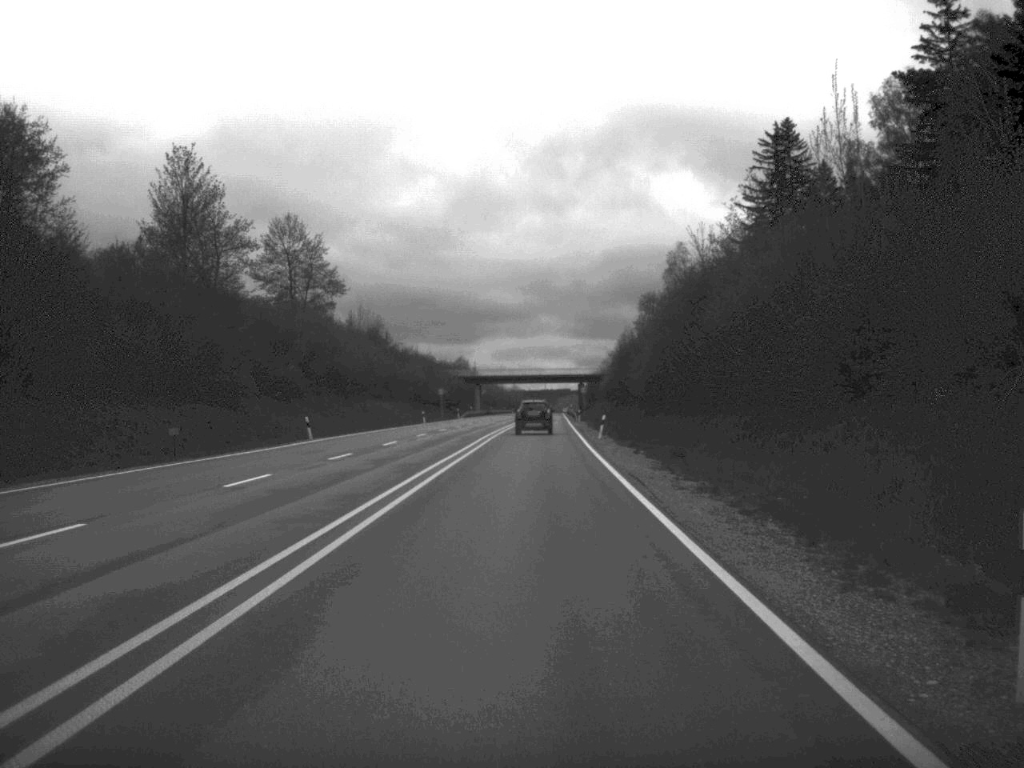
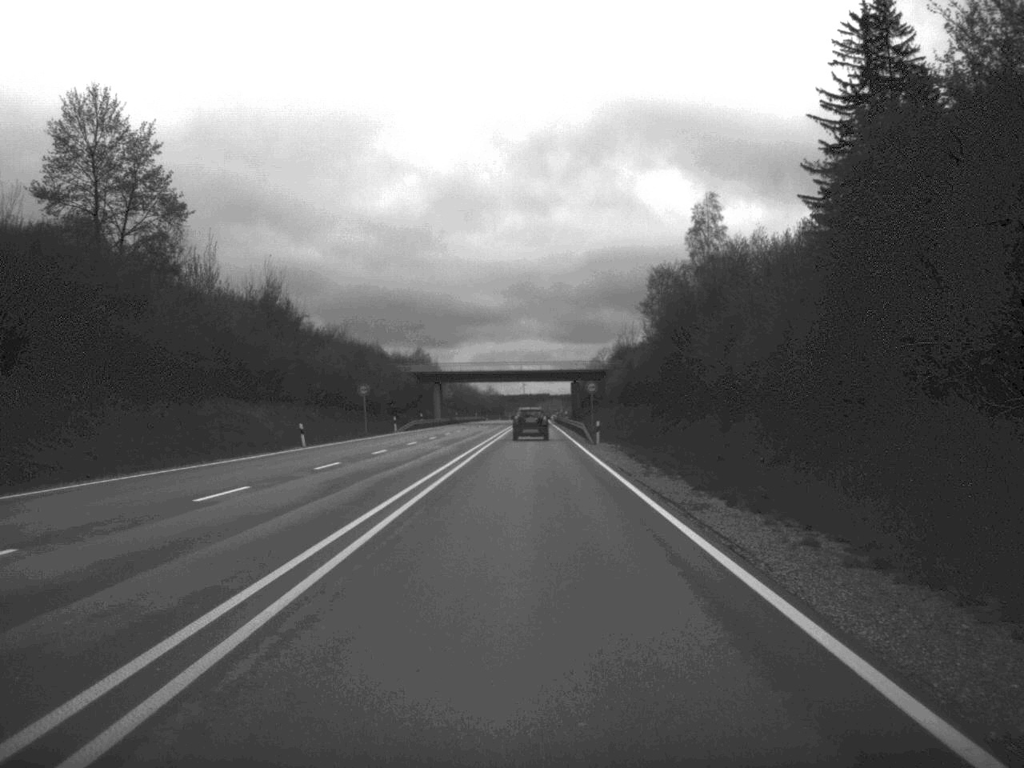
(+0.3, +50.2) m; +1°
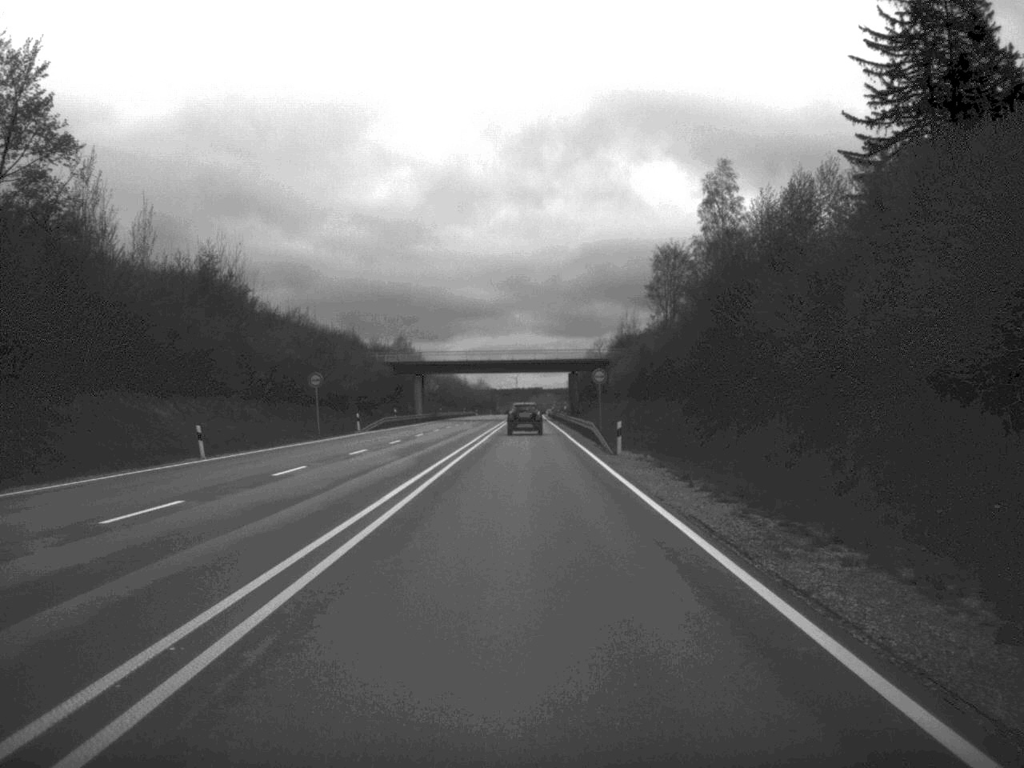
(0.0, +16.5) m; 0°
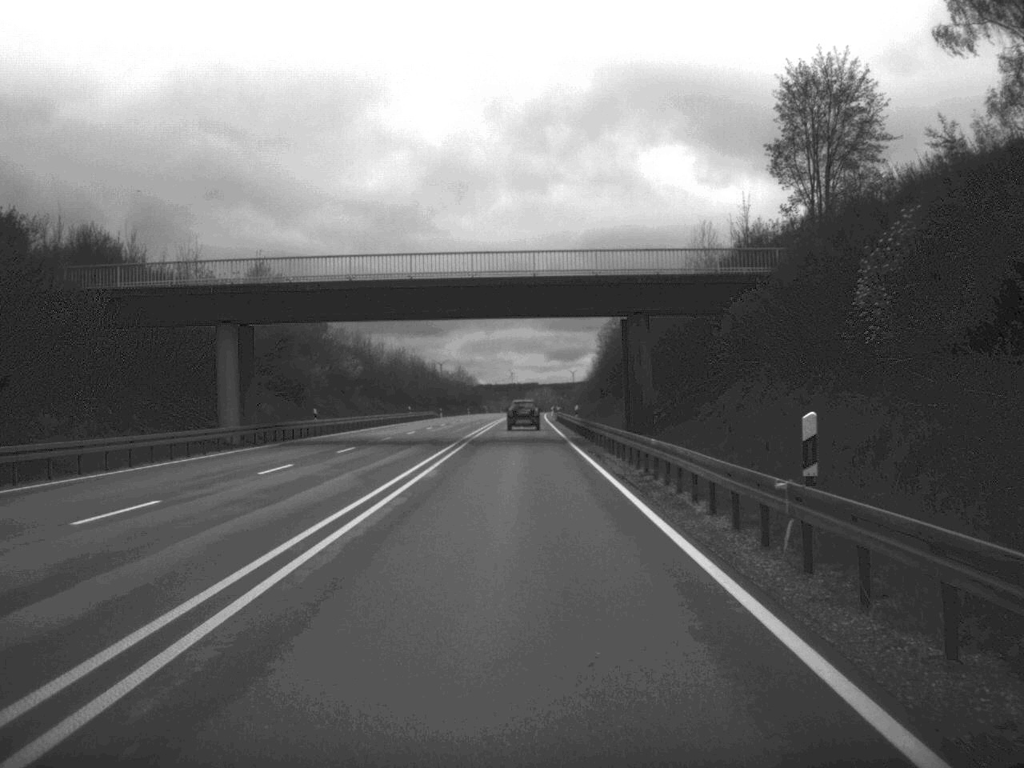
(+0.2, +83.3) m; 0°
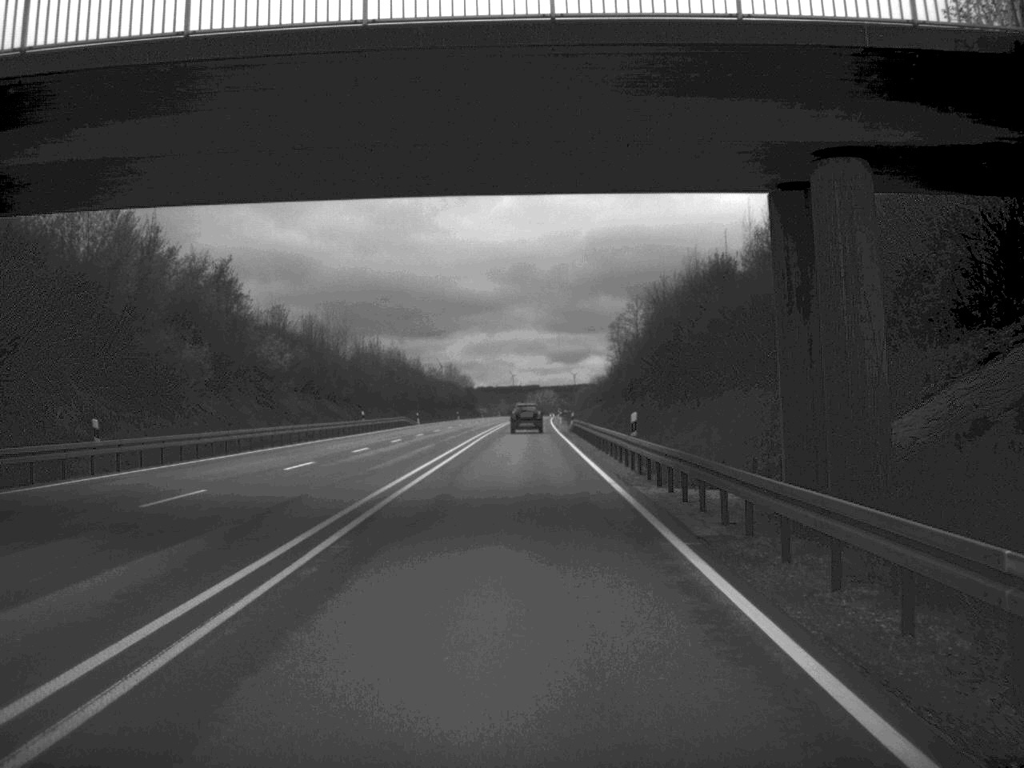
(0.0, +32.7) m; 0°
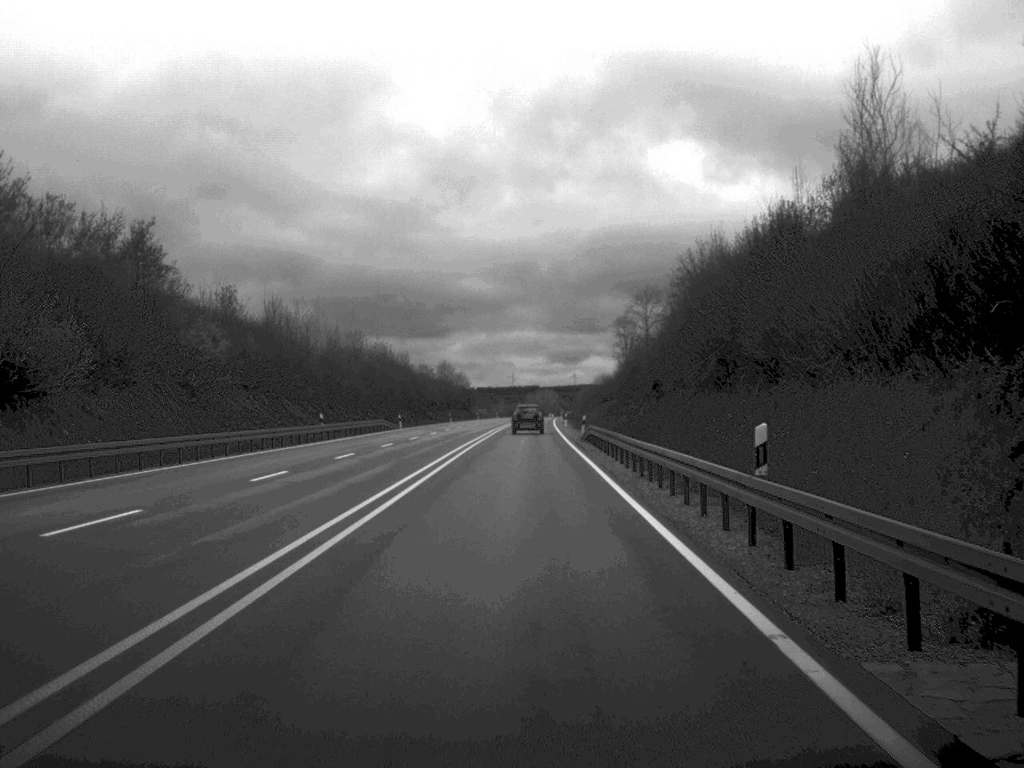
(0.0, +16.0) m; 0°
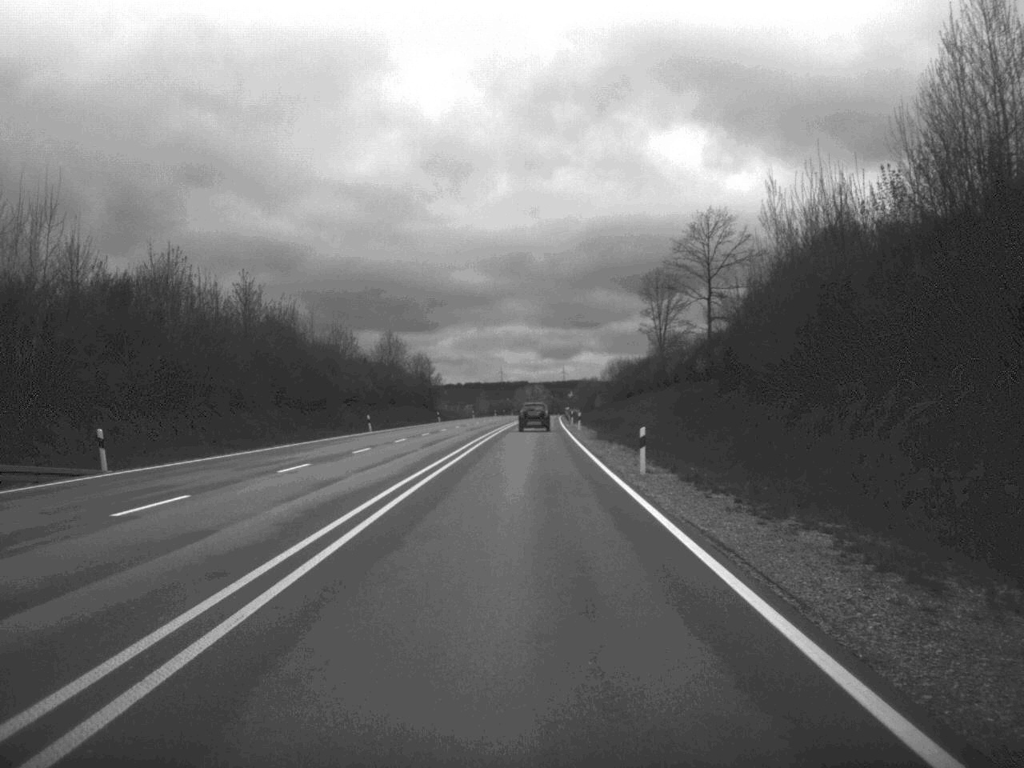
(0.0, +69.0) m; 0°
